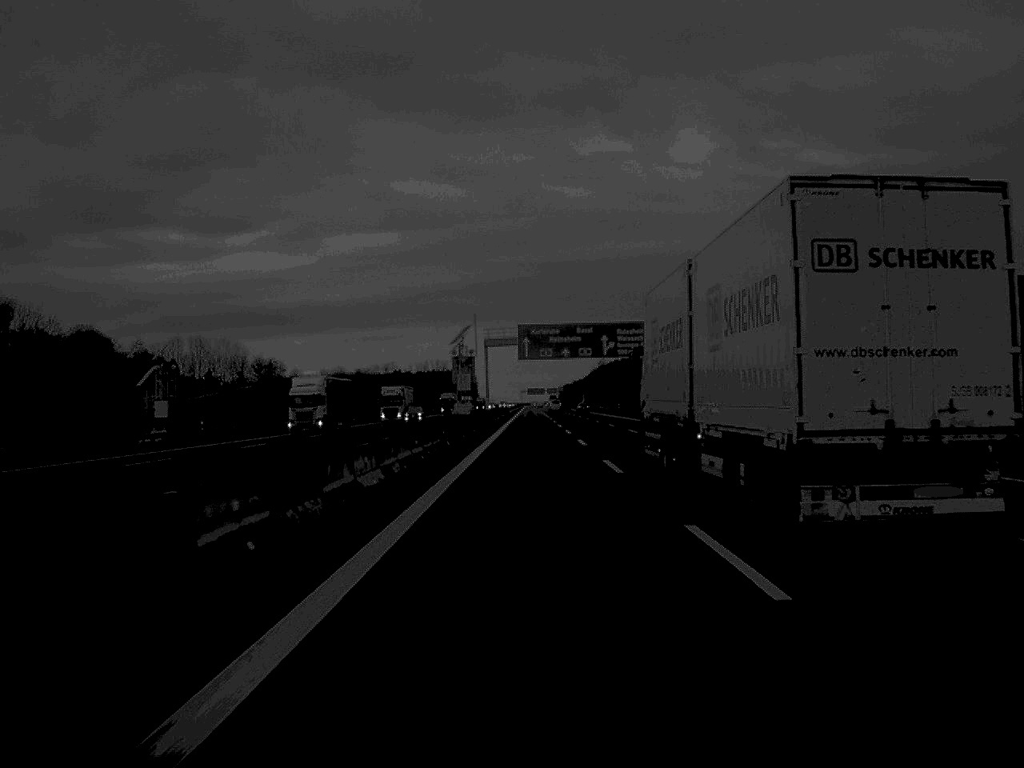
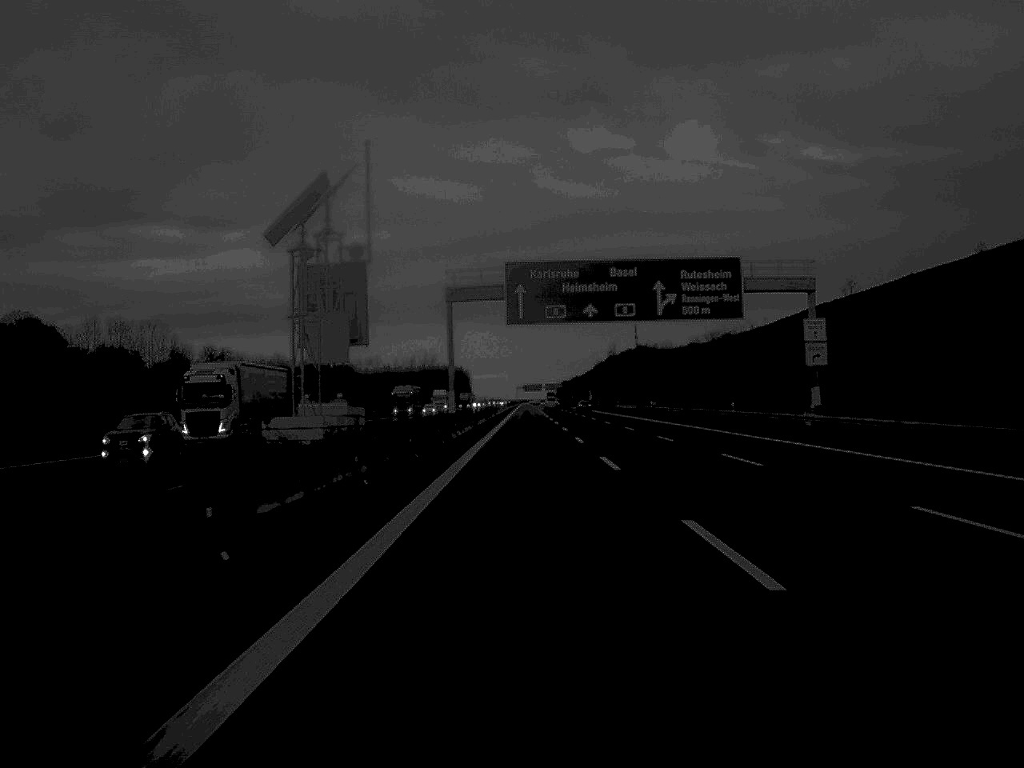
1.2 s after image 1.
(+0.1, +53.4) m; 0°
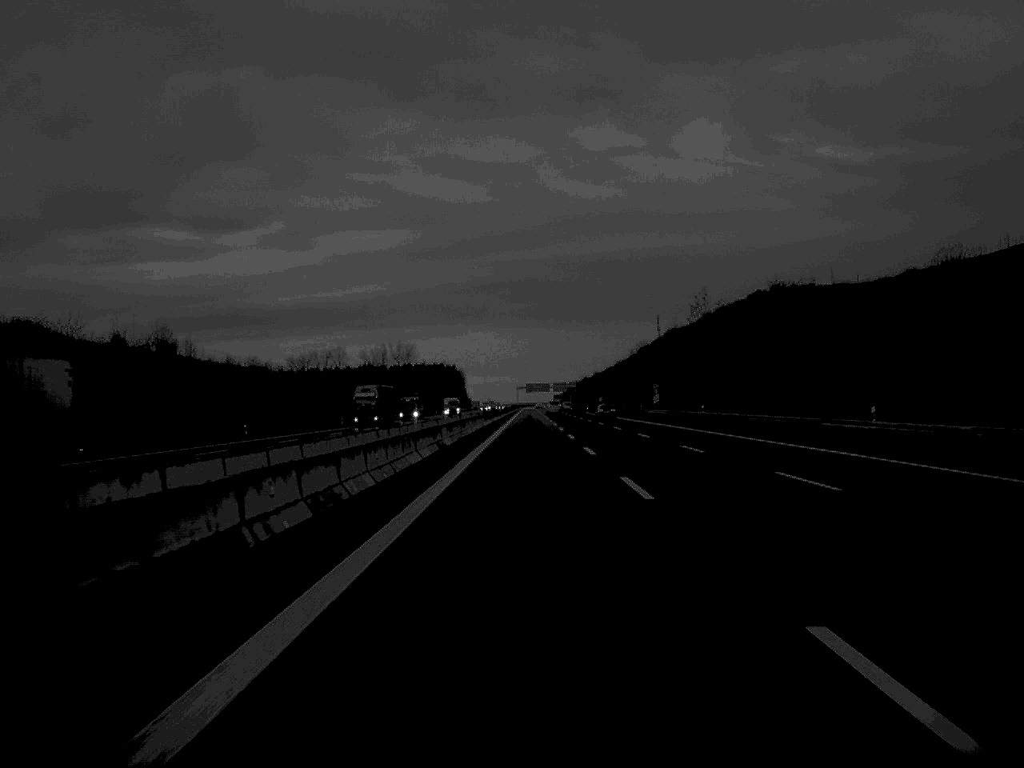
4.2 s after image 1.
(0.0, +133.0) m; 0°
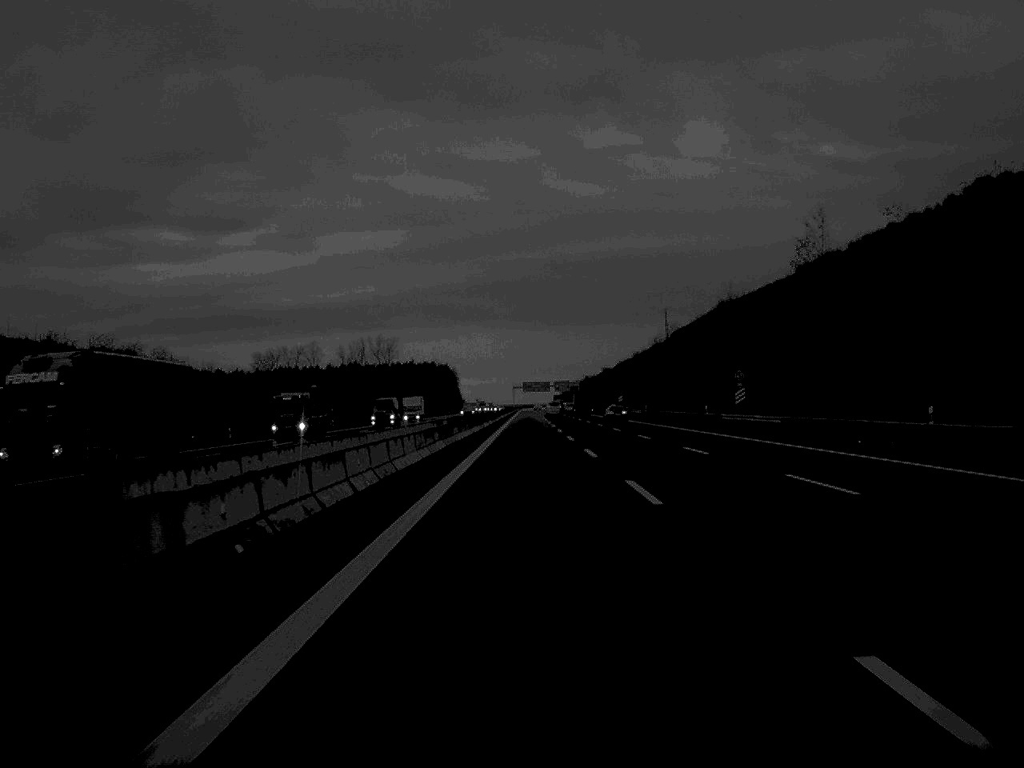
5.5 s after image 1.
(0.0, +54.9) m; 0°
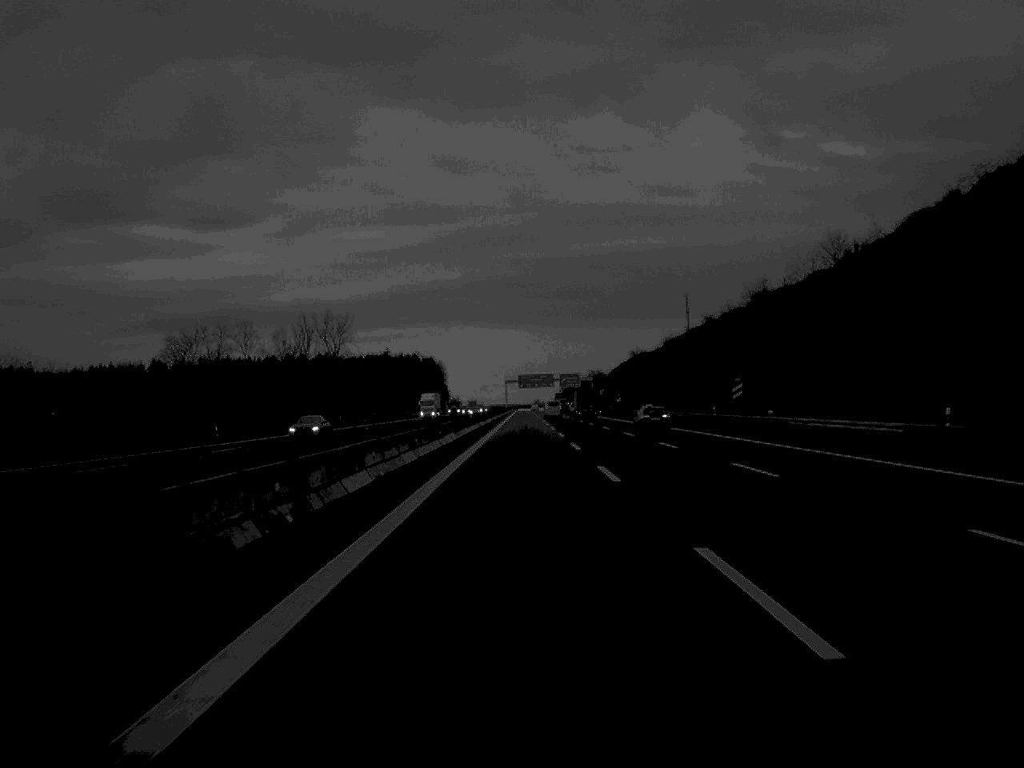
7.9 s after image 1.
(+0.1, +101.6) m; 0°
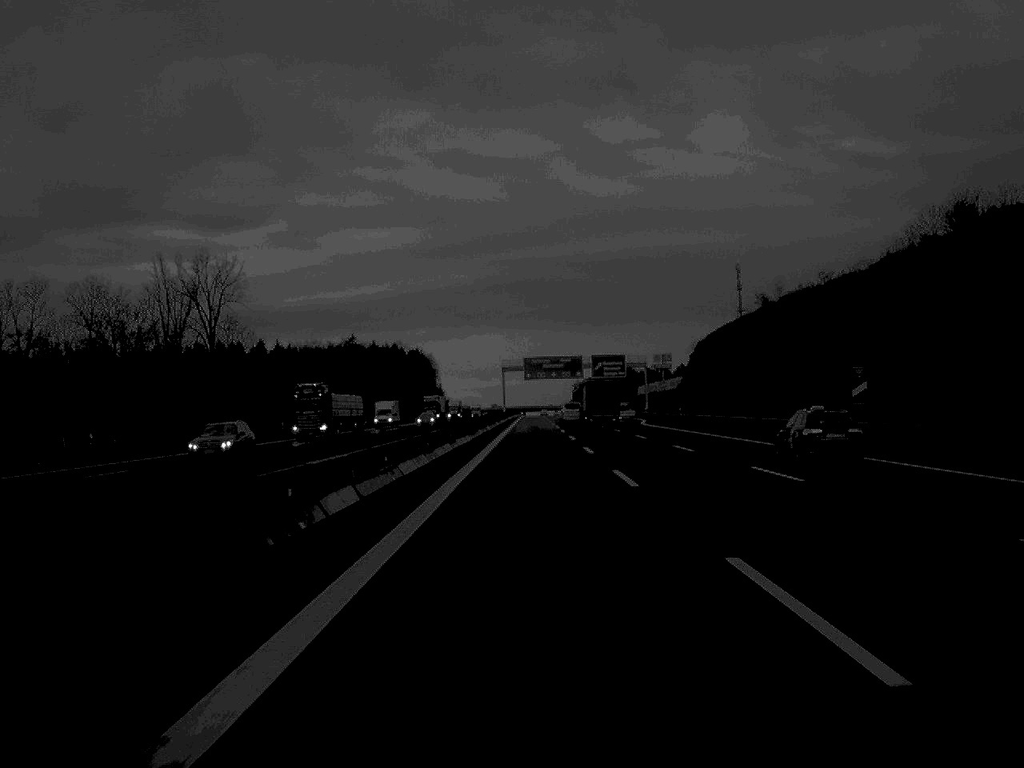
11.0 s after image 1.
(-0.5, +126.3) m; 0°
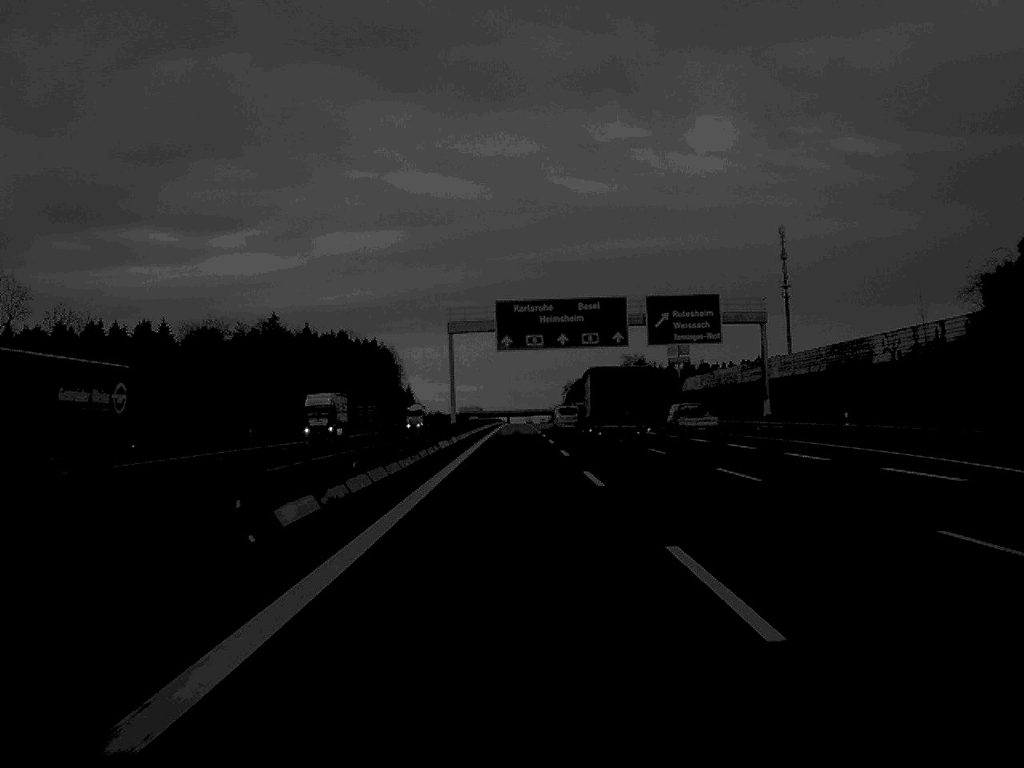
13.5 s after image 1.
(+0.7, +106.2) m; +1°
